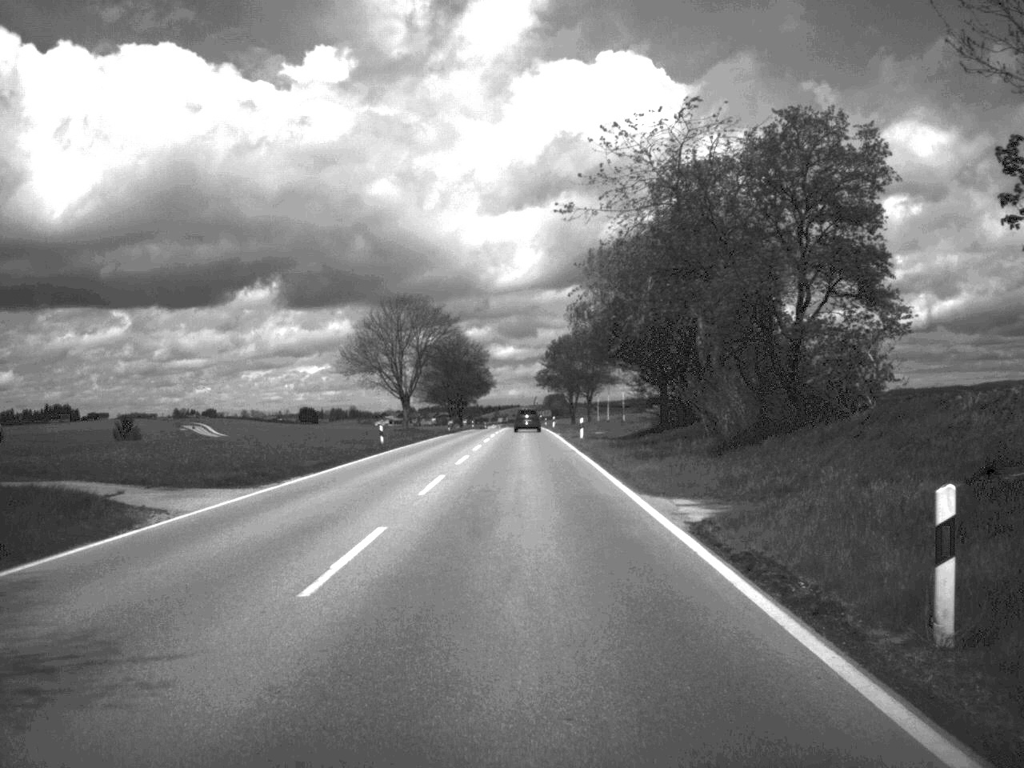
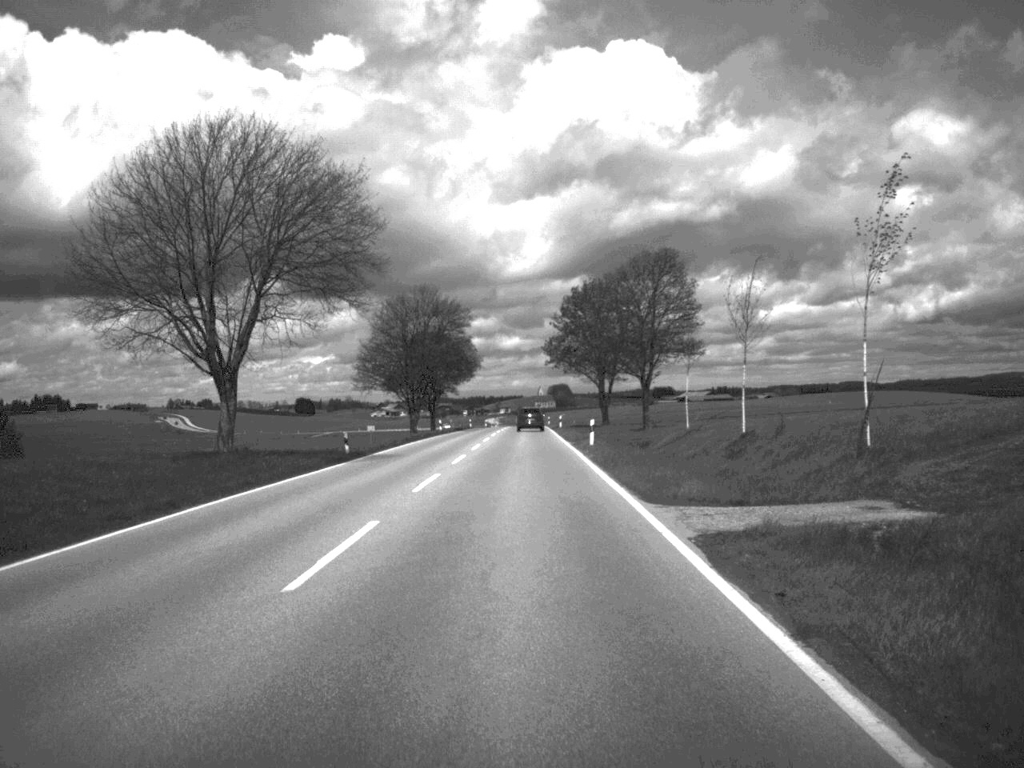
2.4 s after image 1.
(-0.1, +60.2) m; 0°
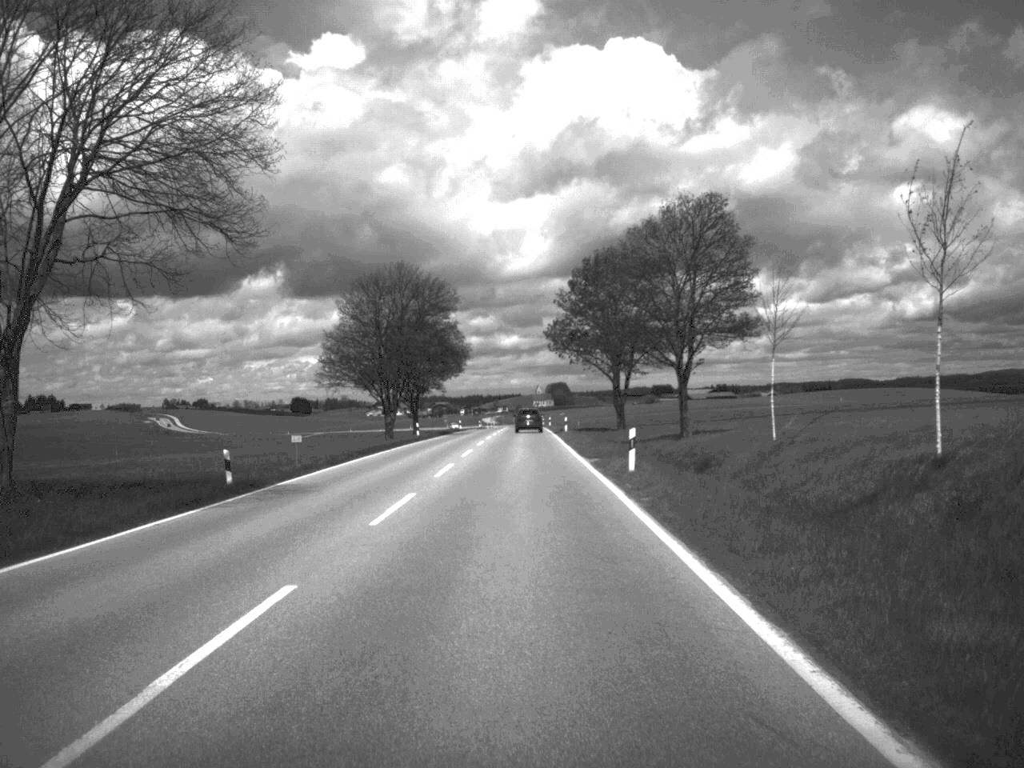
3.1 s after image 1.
(0.0, +17.7) m; 0°
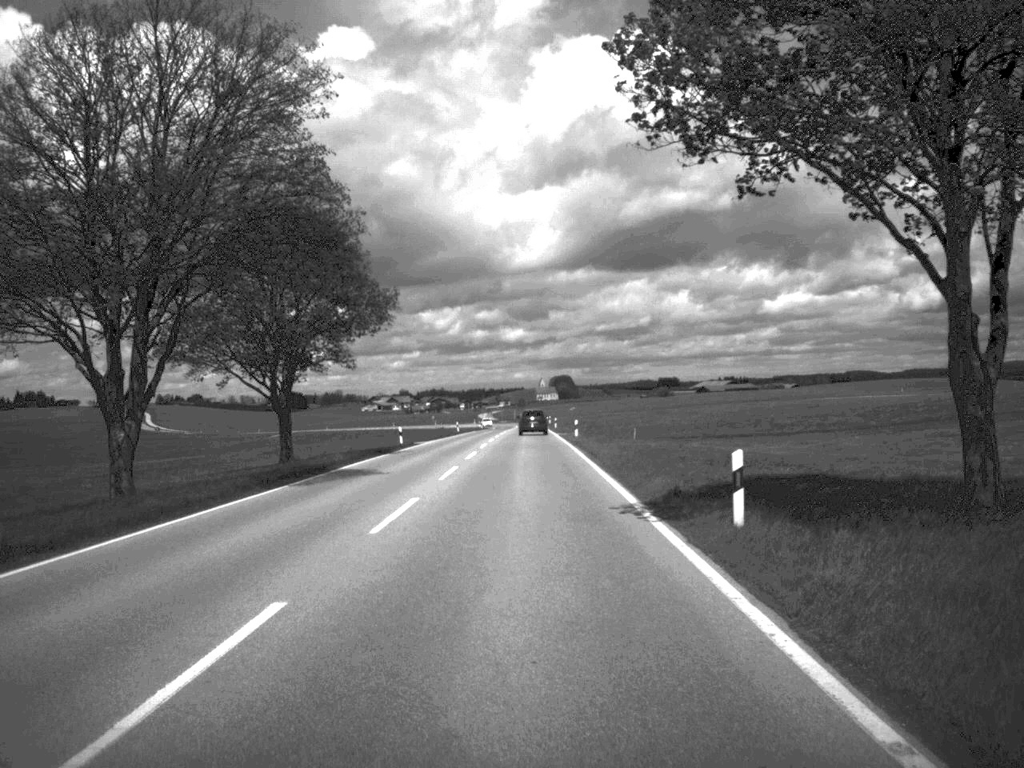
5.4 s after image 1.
(-0.2, +61.2) m; 0°
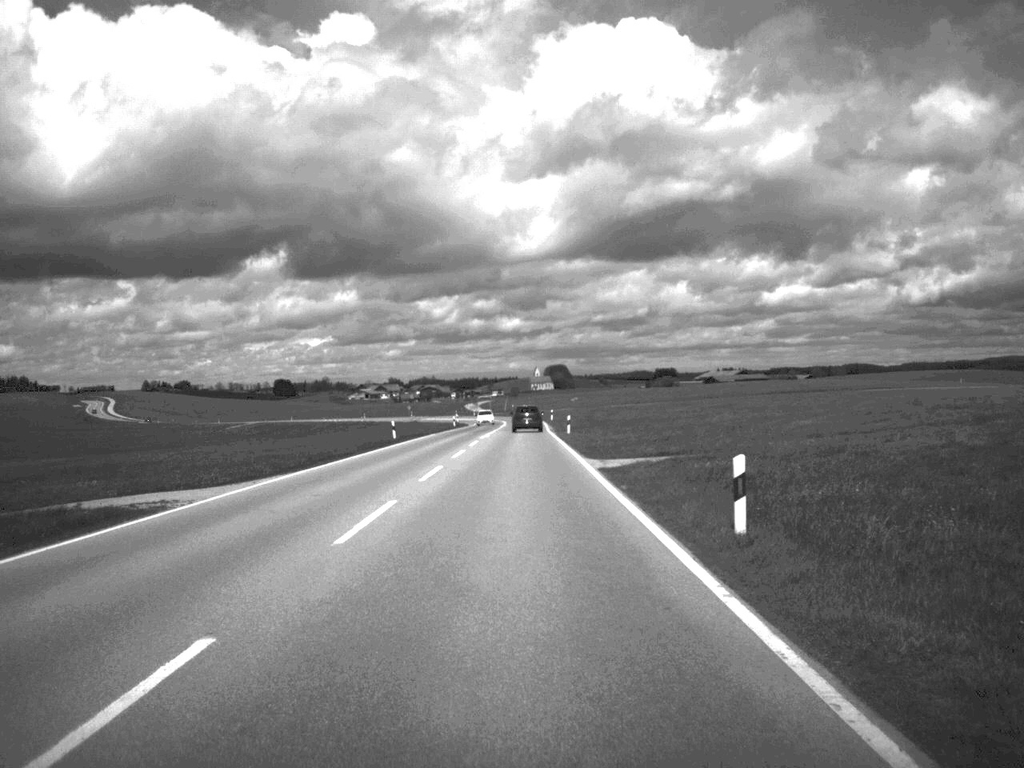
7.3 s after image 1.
(+0.1, +50.0) m; 0°
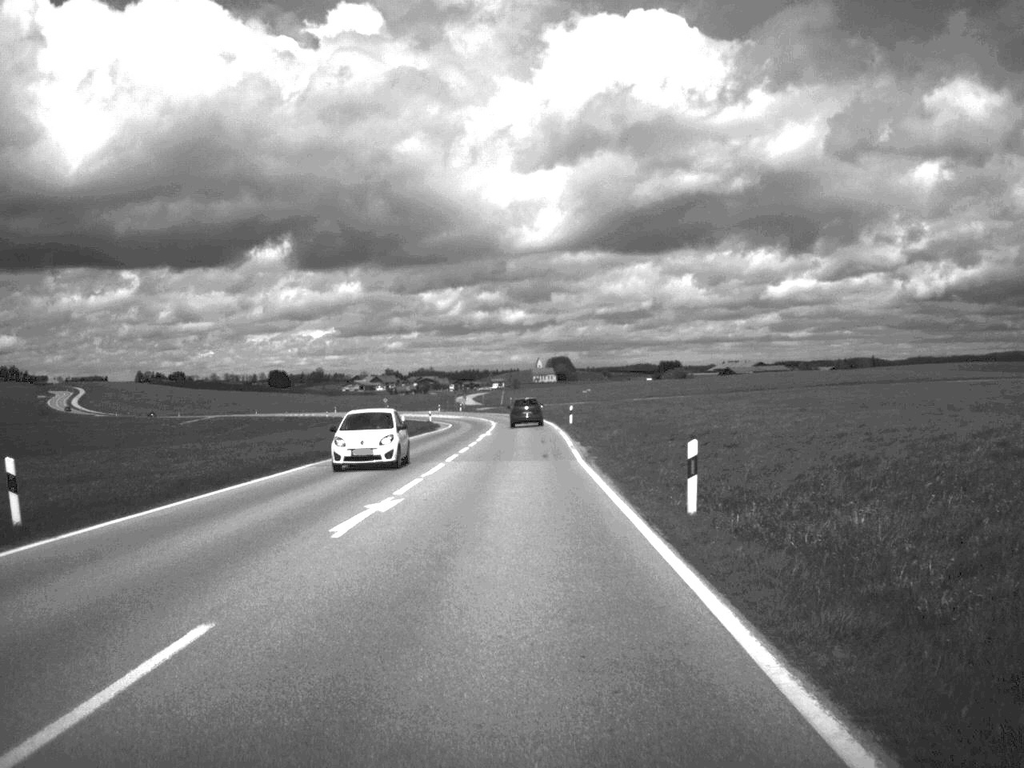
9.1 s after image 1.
(-0.1, +47.6) m; 0°
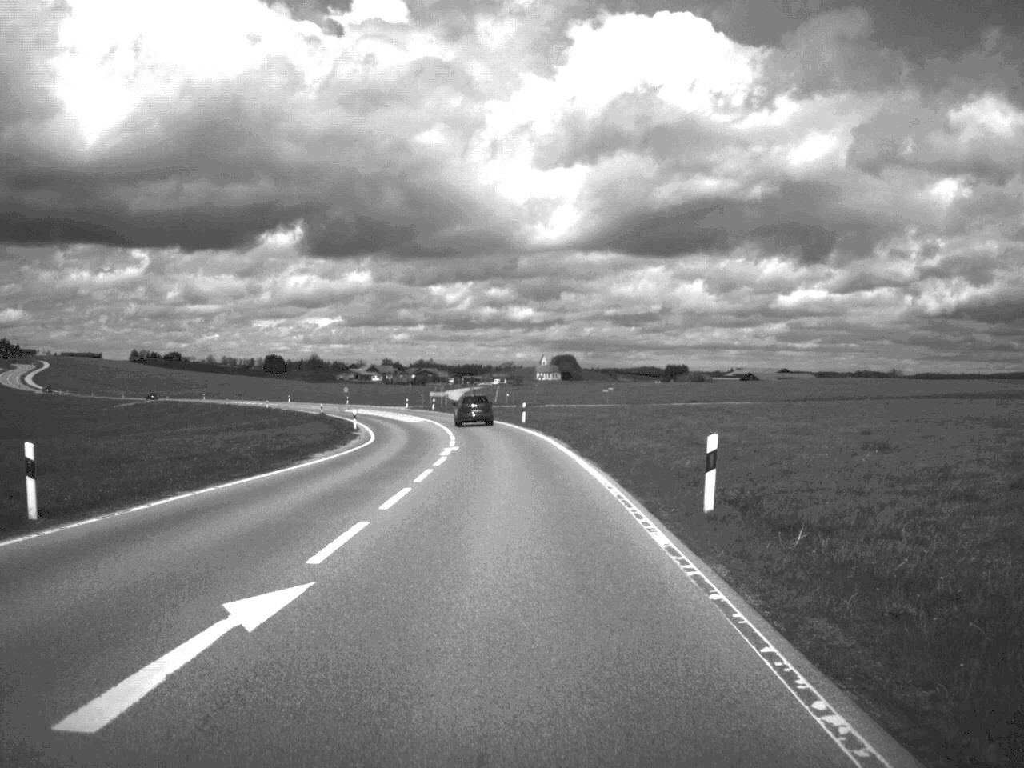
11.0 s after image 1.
(0.0, +50.8) m; 0°
